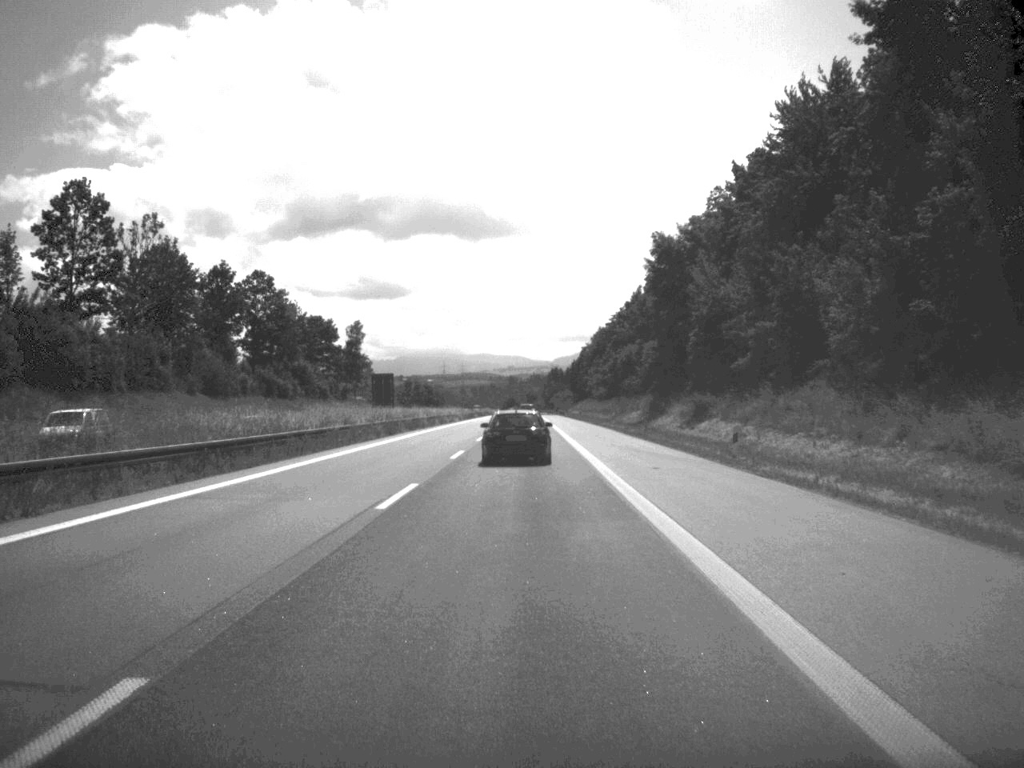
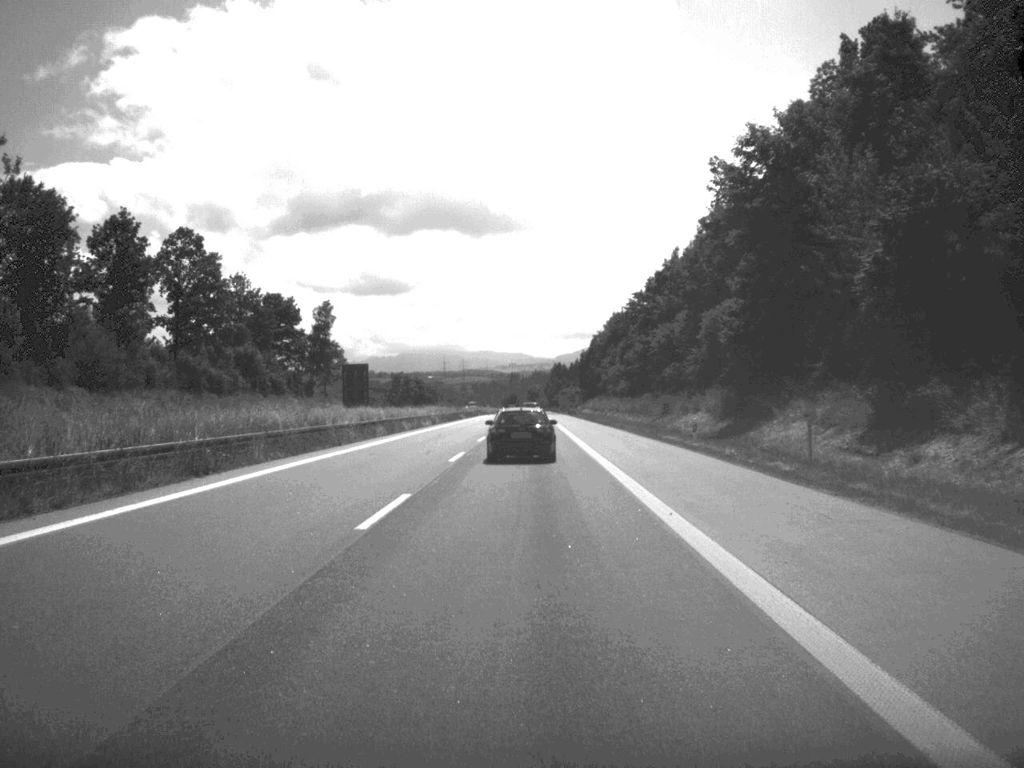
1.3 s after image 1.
(-0.1, +38.8) m; 0°
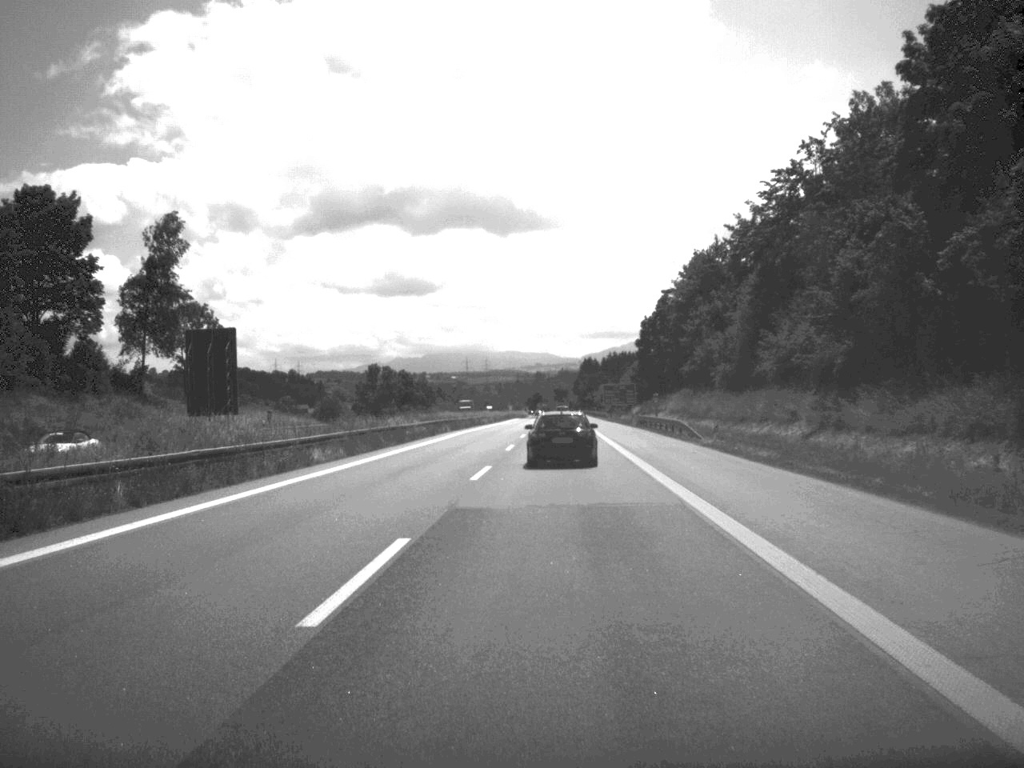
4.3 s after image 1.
(-0.2, +95.1) m; -2°
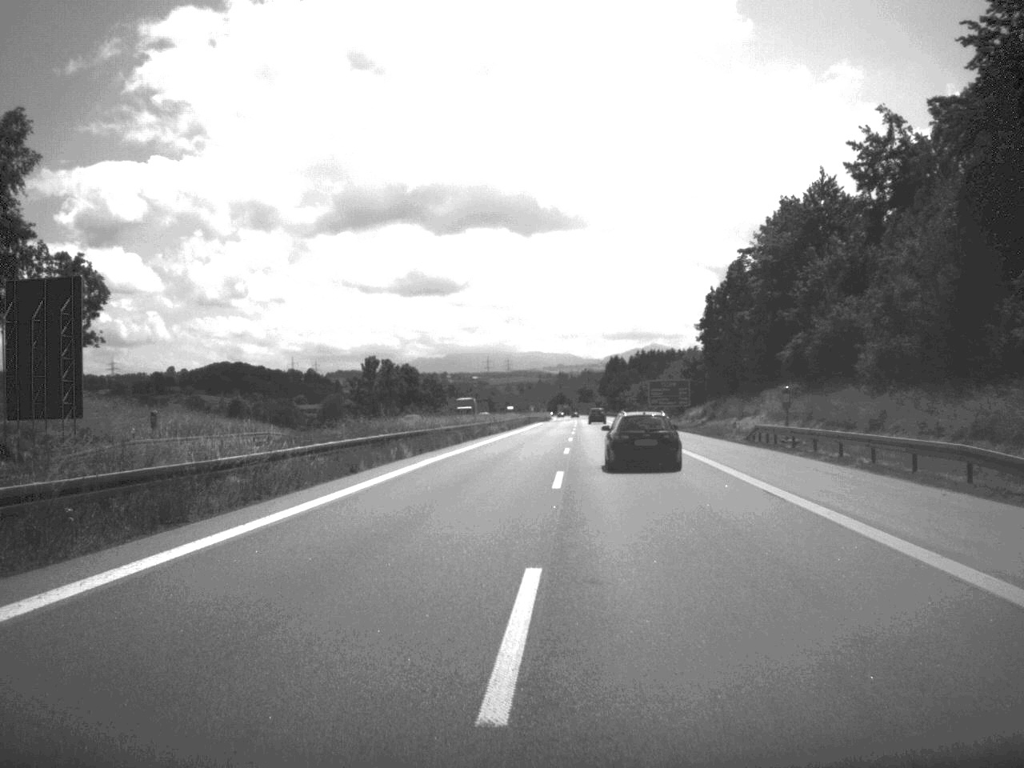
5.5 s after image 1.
(-0.4, +38.2) m; -1°
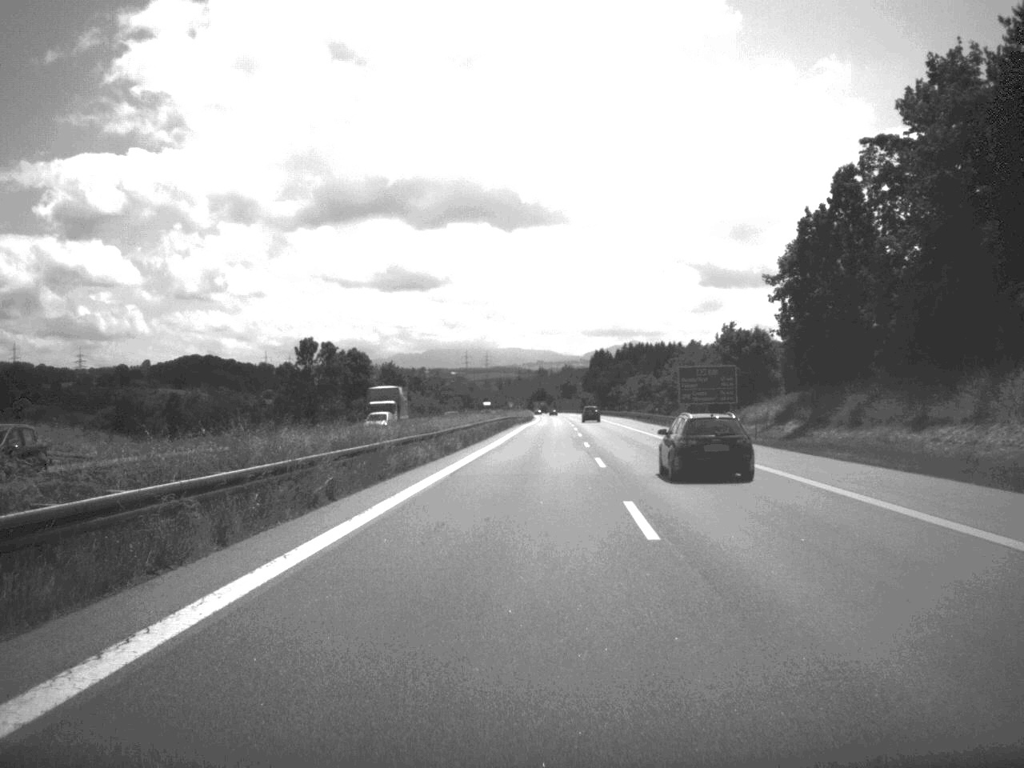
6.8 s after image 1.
(+0.3, +44.6) m; +1°
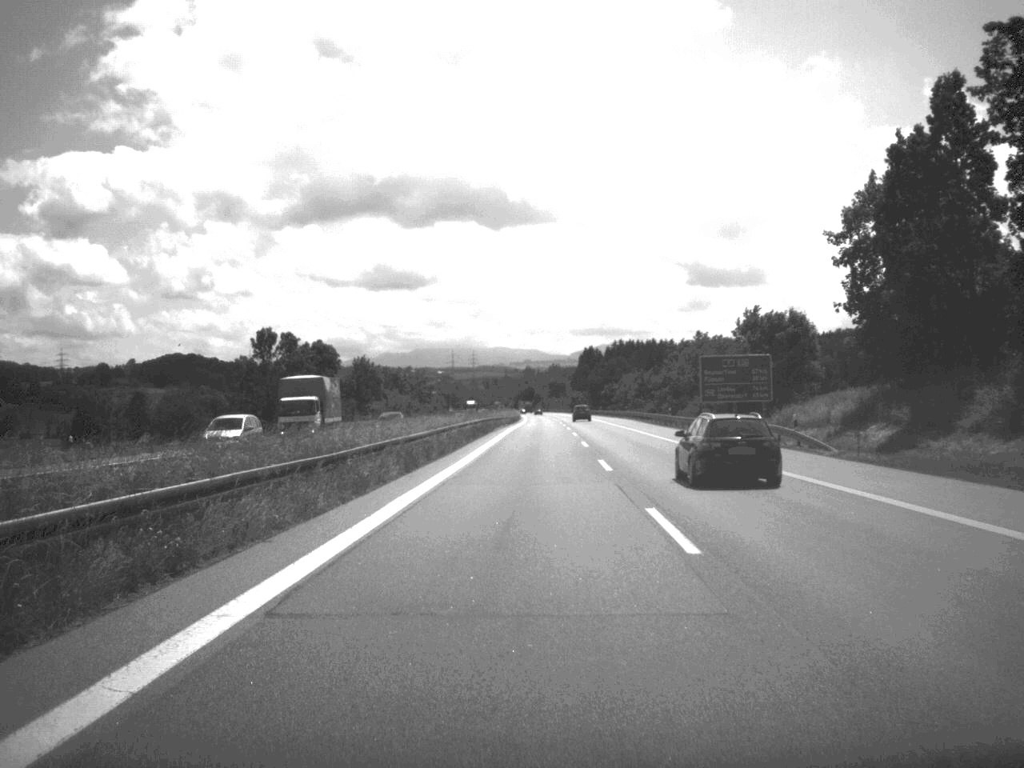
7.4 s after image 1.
(+0.1, +19.6) m; +1°
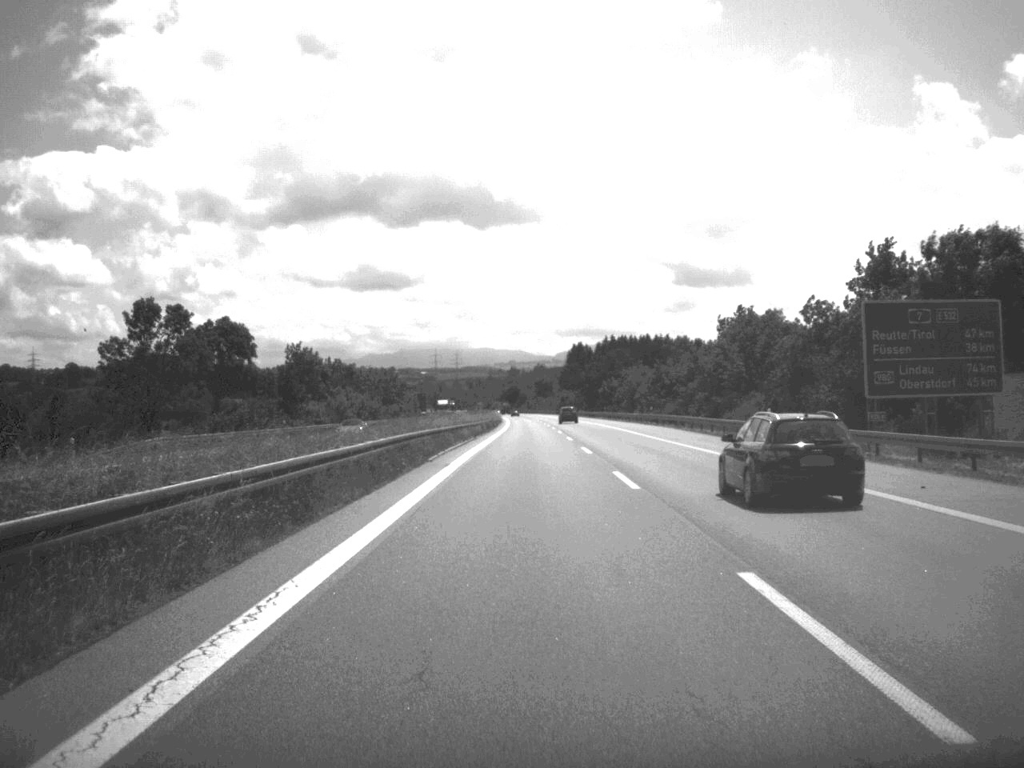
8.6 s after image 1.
(+0.3, +43.0) m; +1°
